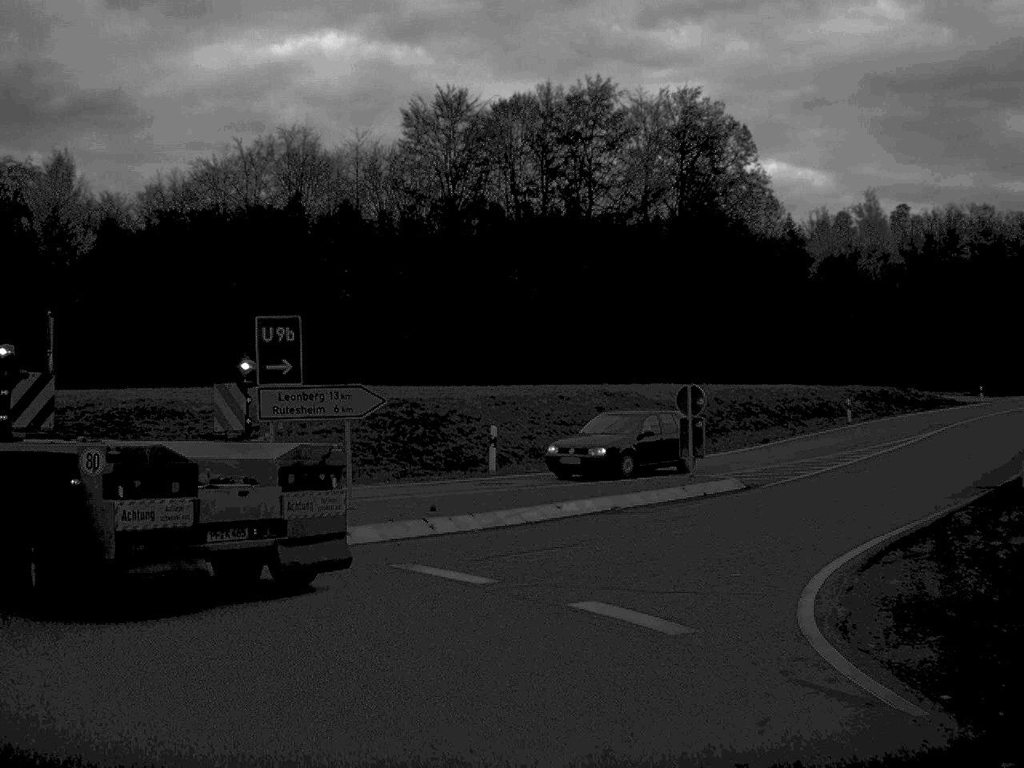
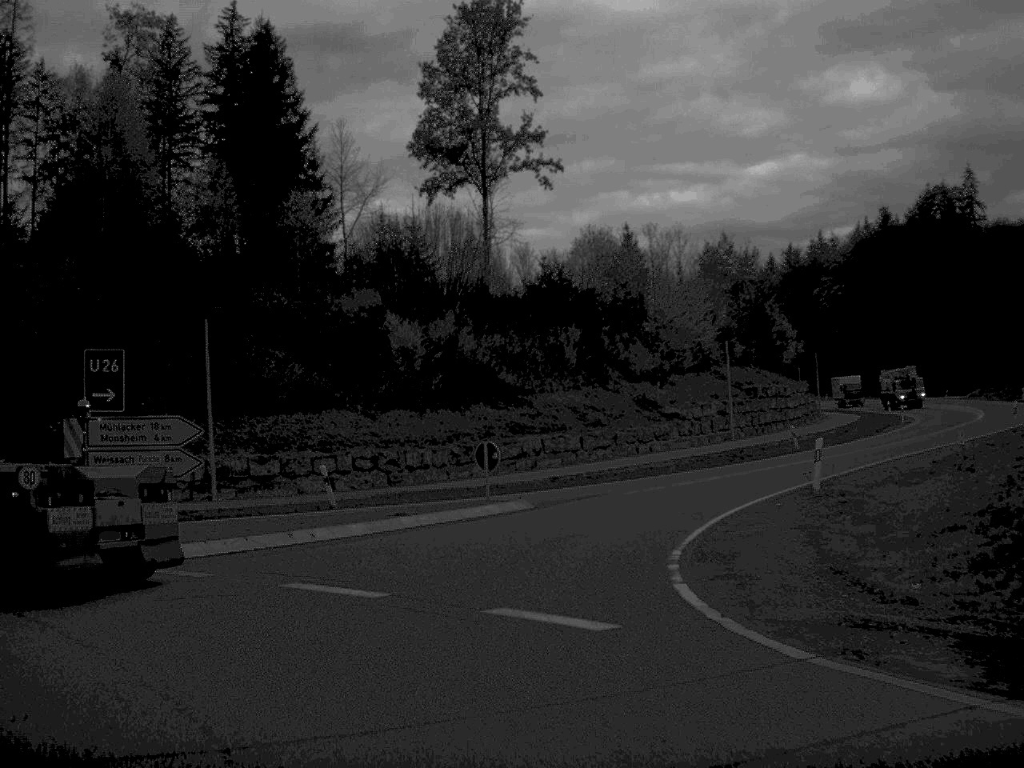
(-8.5, +15.6) m; -58°
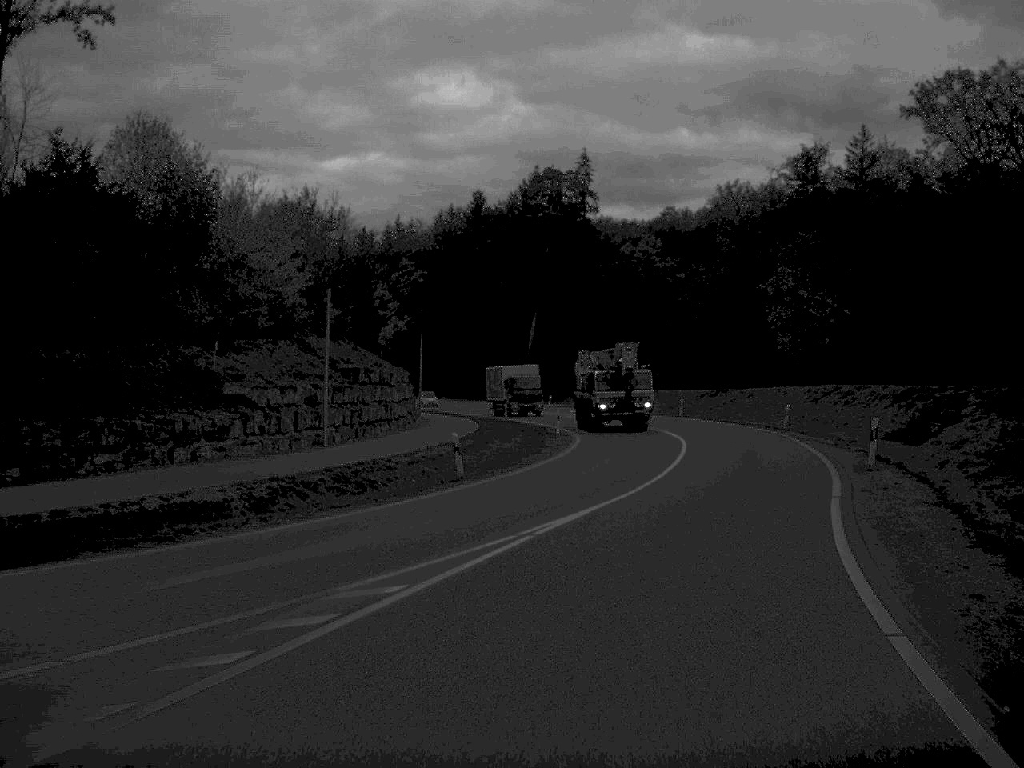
(+2.0, +22.6) m; +21°
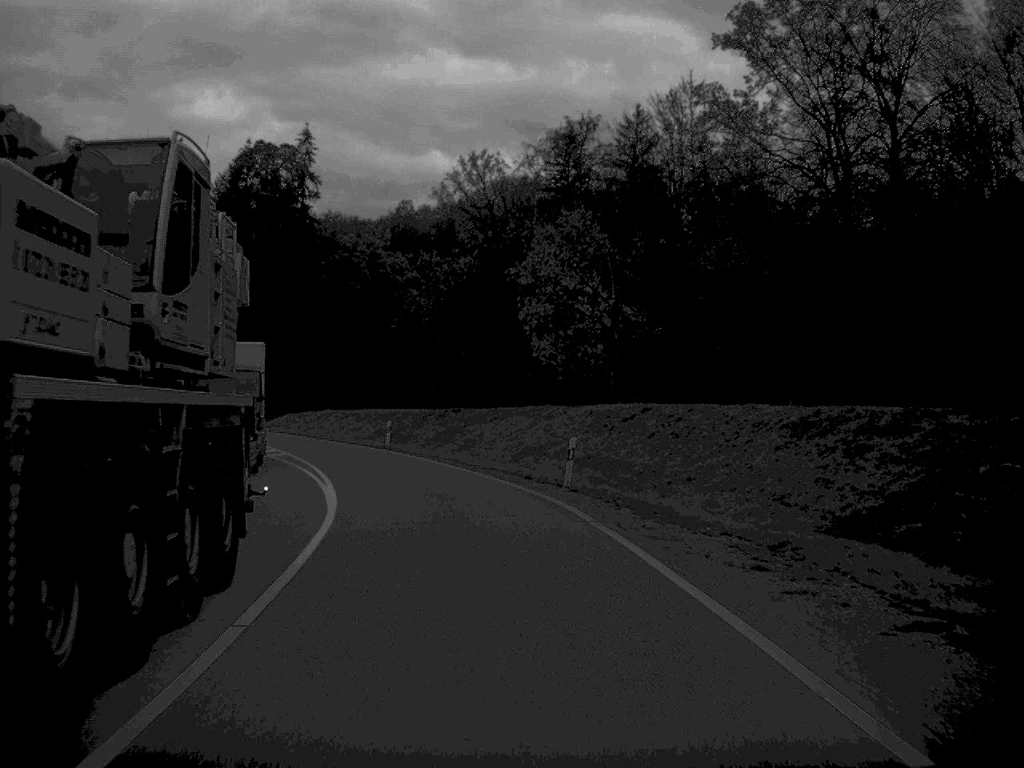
(+4.3, +27.2) m; +11°
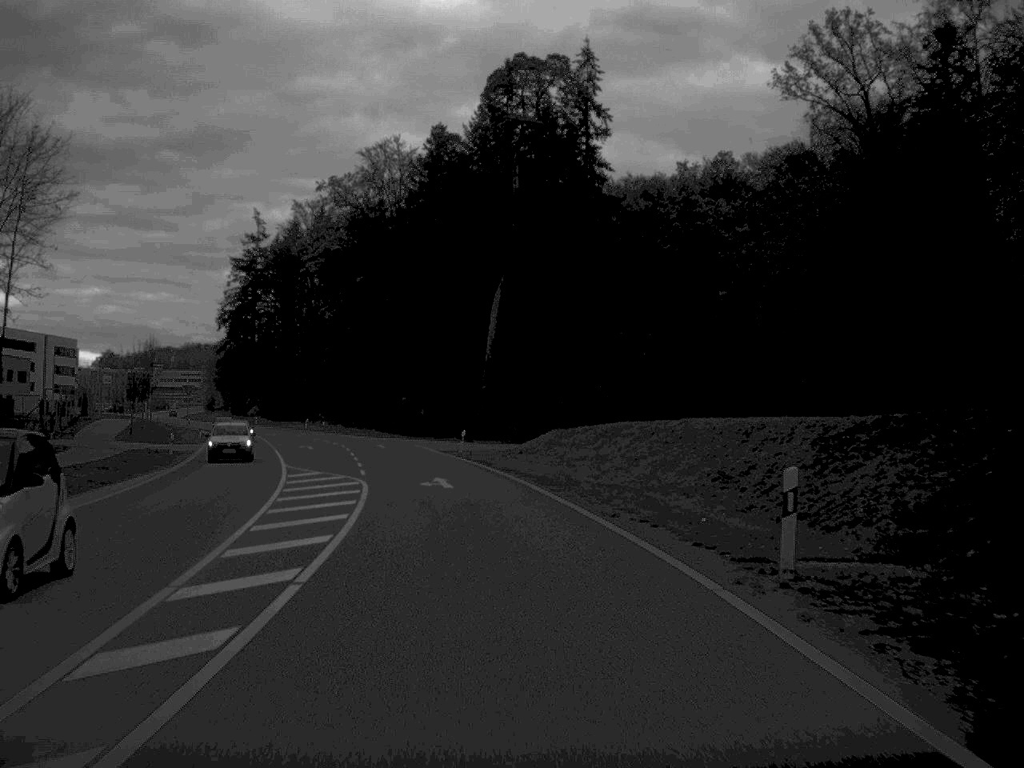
(-4.9, +39.2) m; -14°
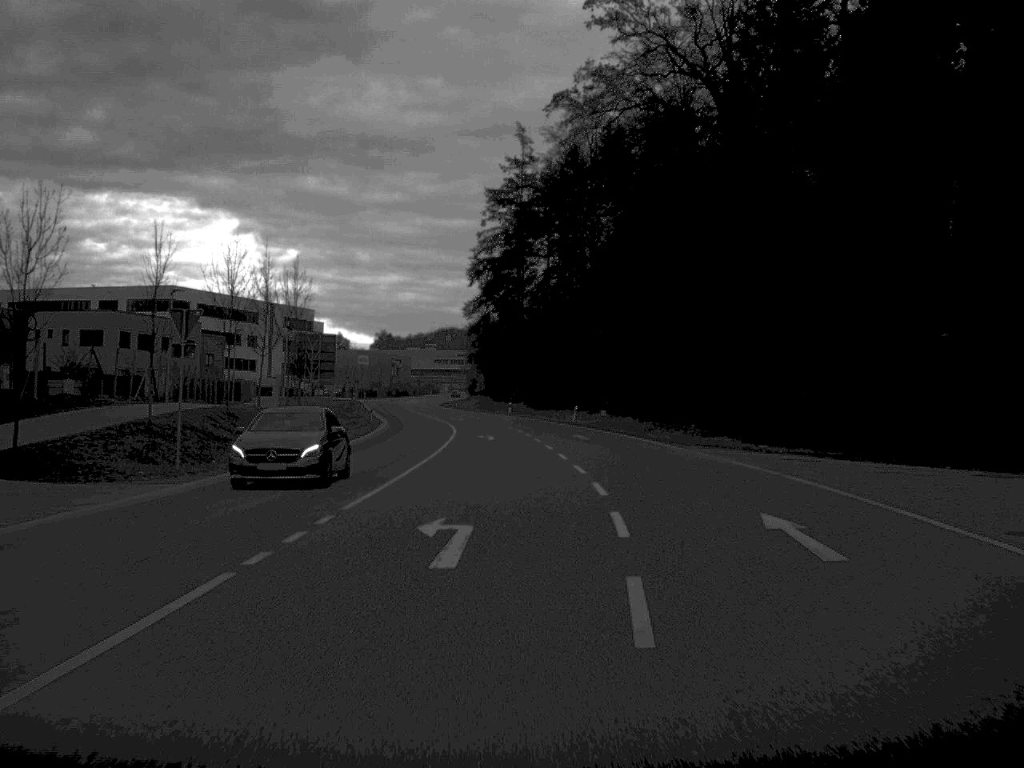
(-7.1, +52.4) m; -13°
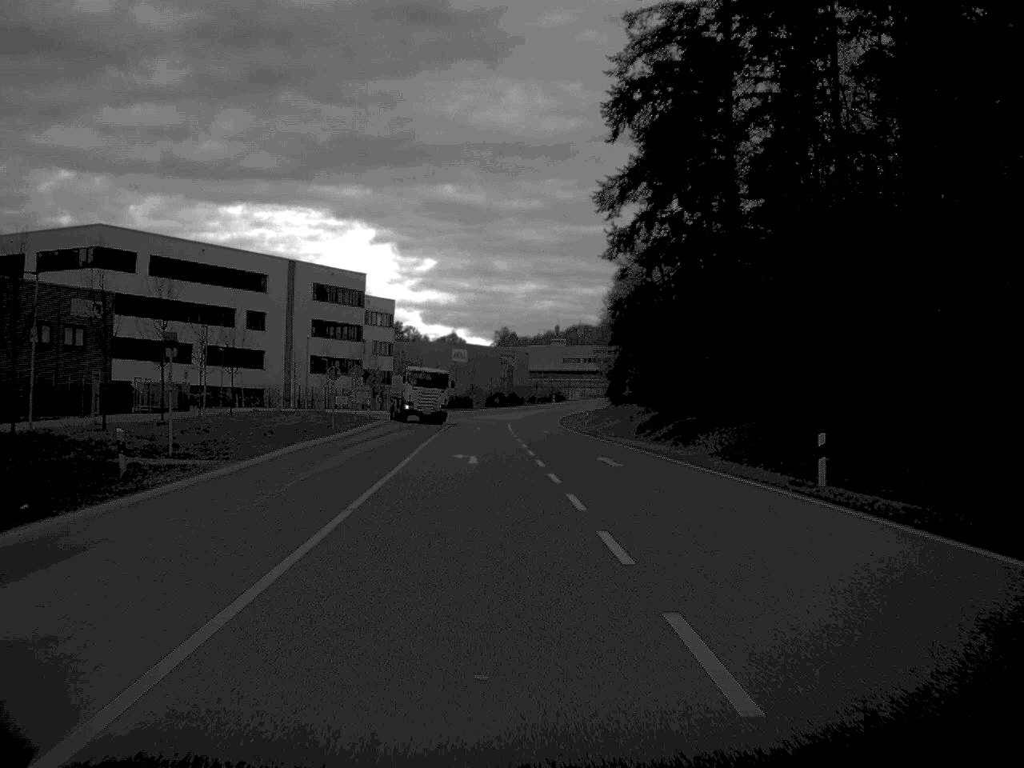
(-4.0, +84.9) m; -6°
